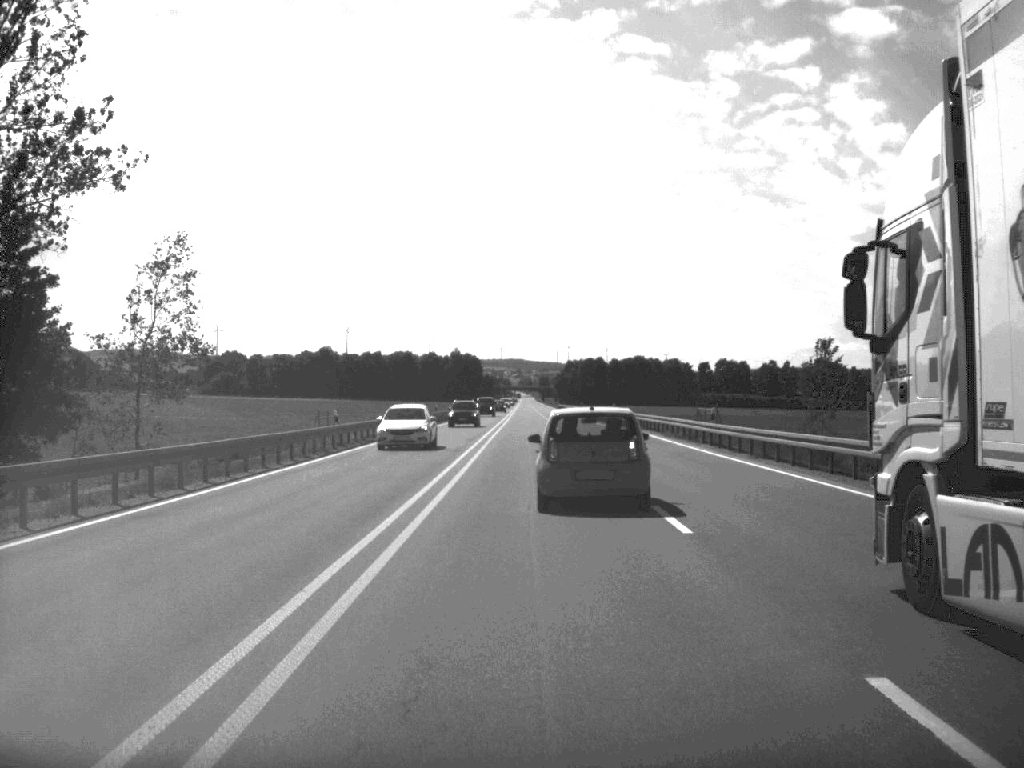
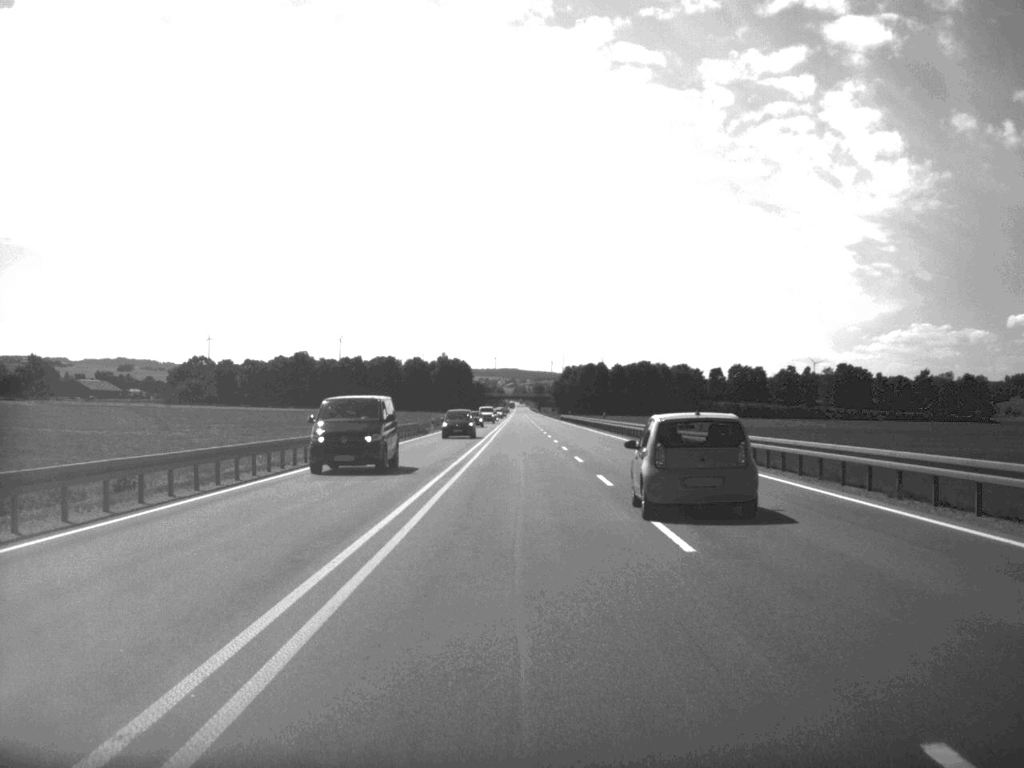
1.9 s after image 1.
(0.0, +49.3) m; 0°
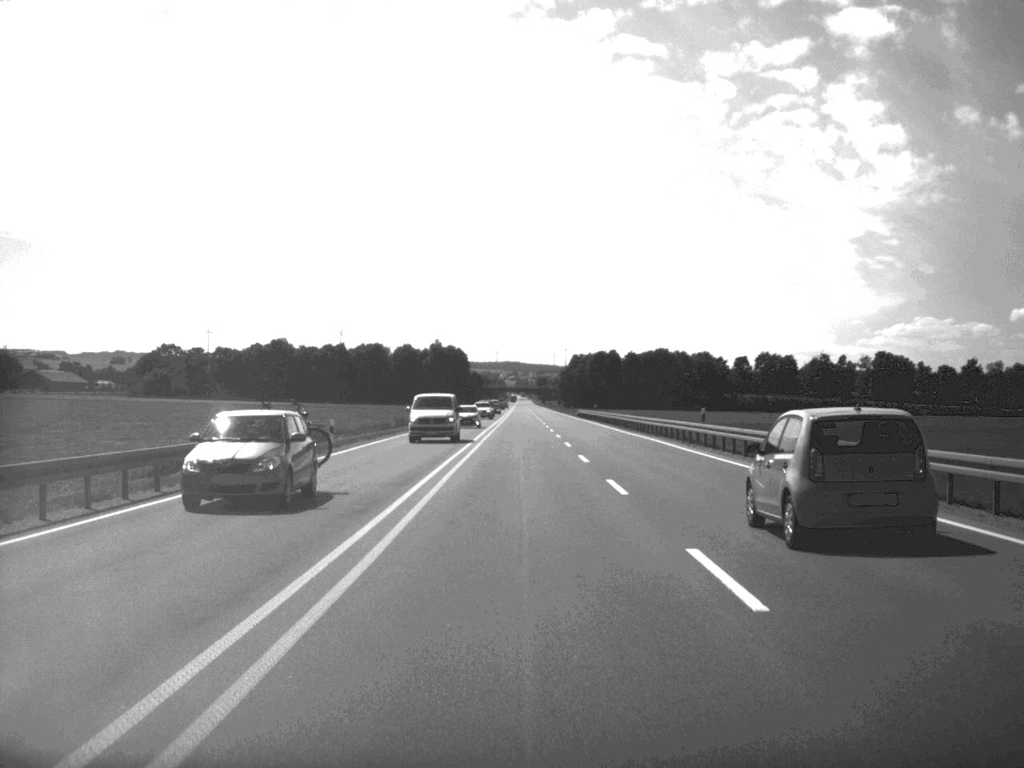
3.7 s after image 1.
(-0.2, +52.1) m; 0°
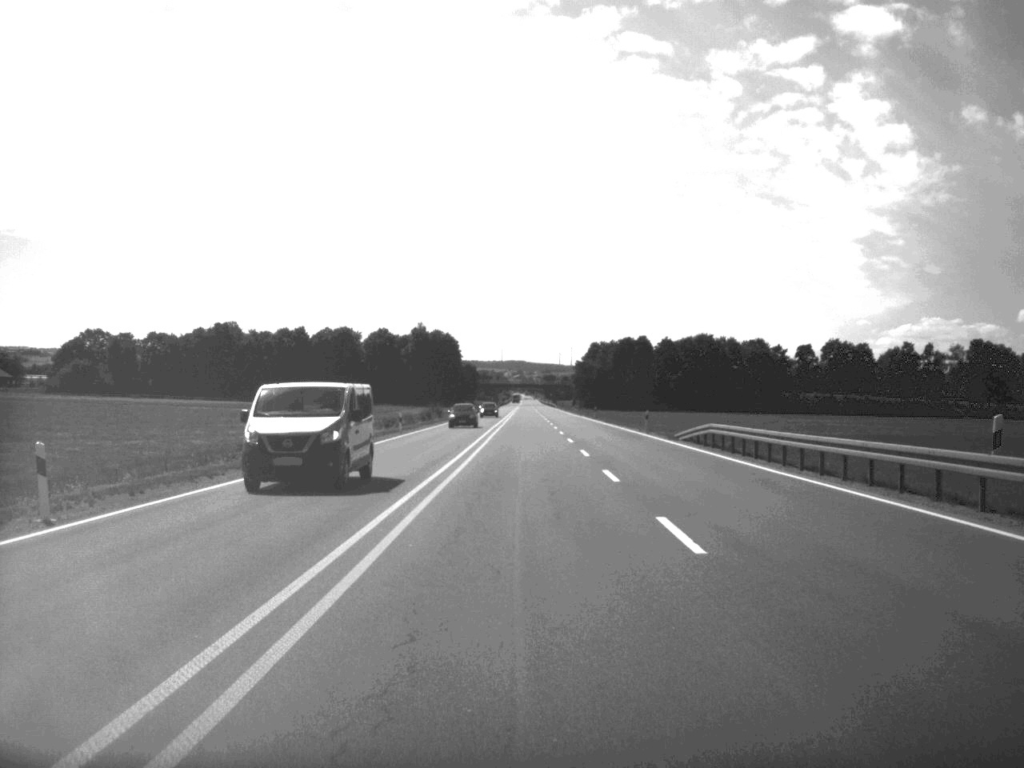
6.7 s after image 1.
(-0.6, +92.4) m; 0°
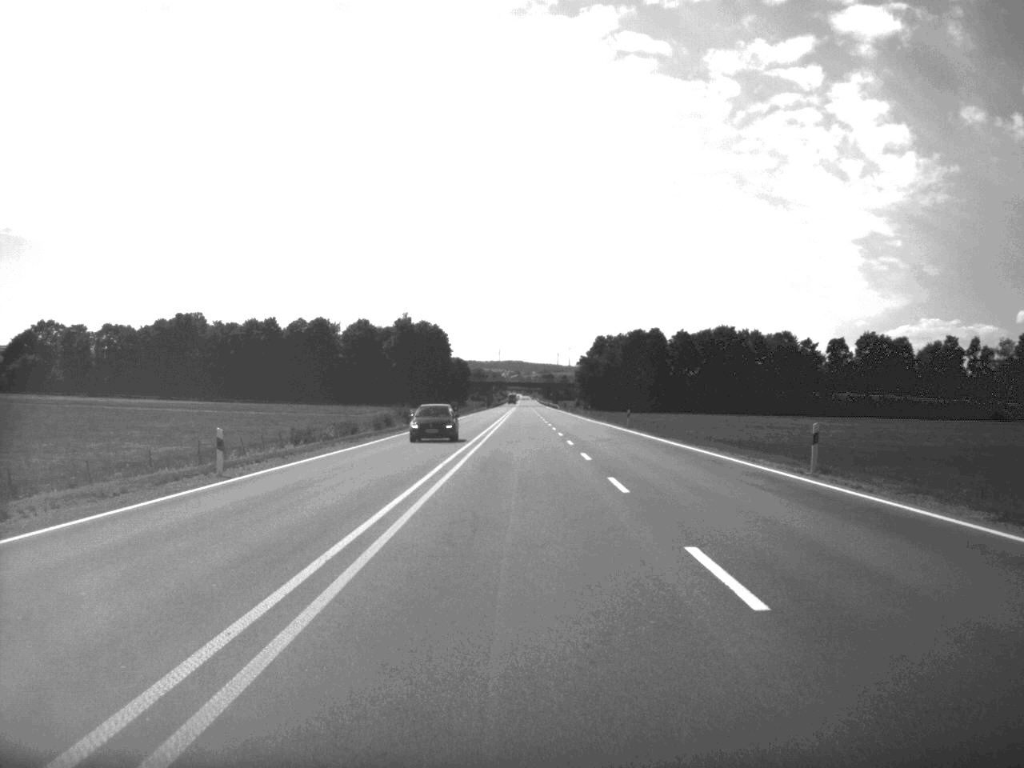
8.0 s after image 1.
(0.0, +39.2) m; 0°
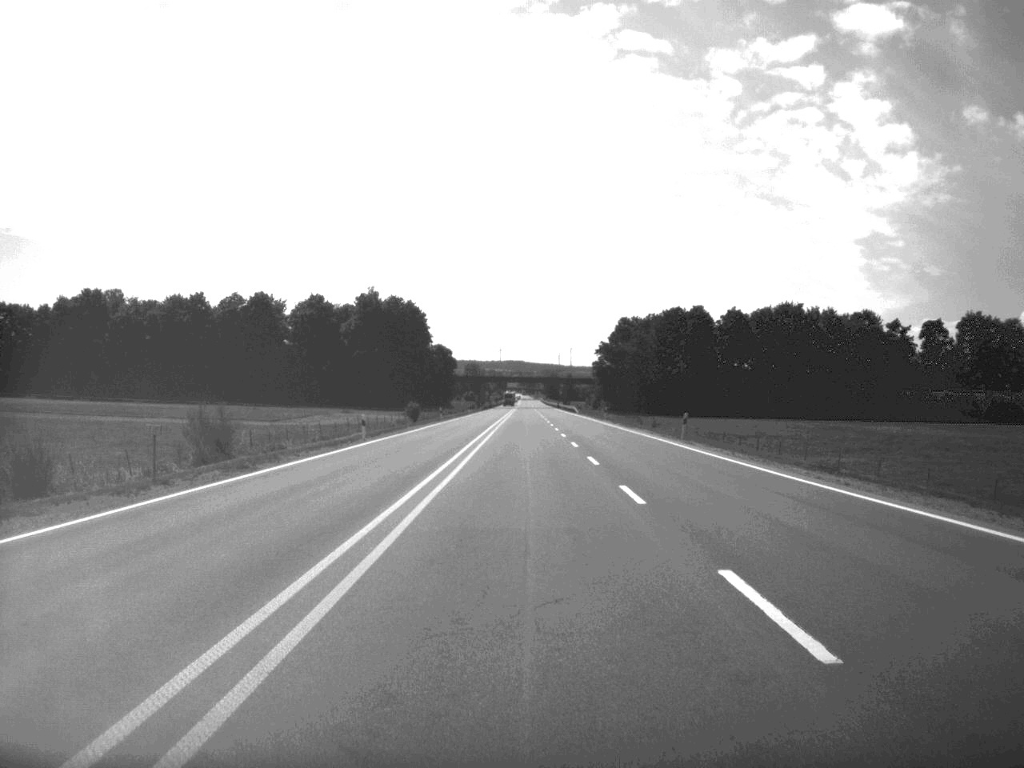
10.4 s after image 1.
(-0.3, +73.7) m; 0°
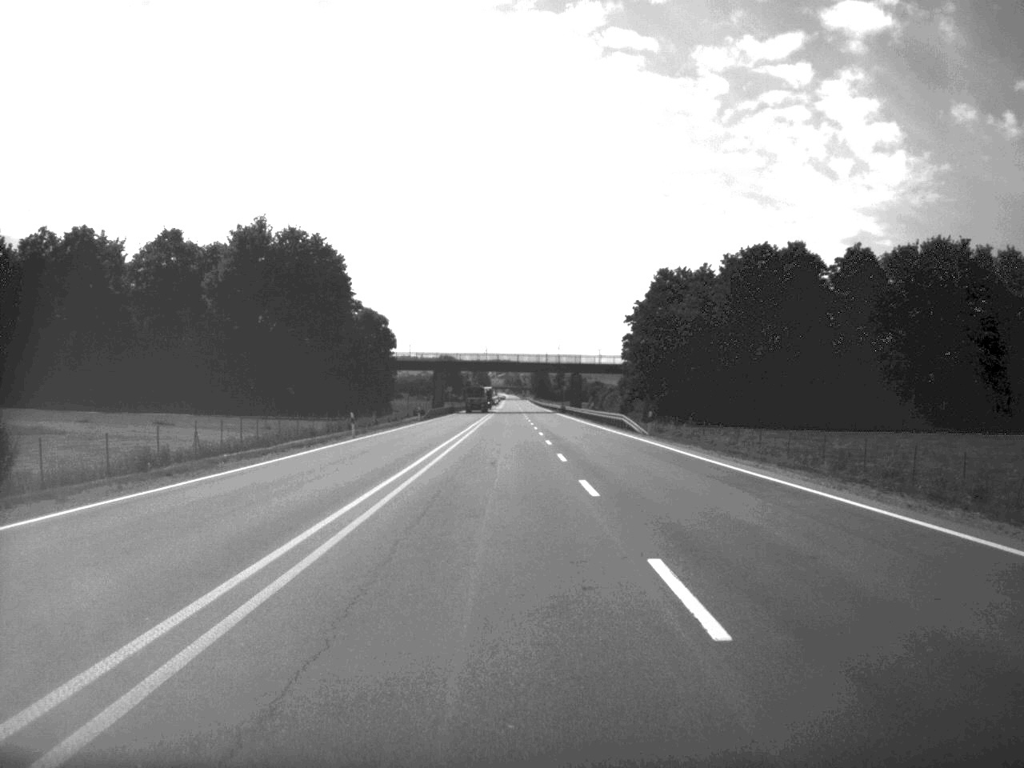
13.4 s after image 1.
(+0.1, +94.7) m; 0°
